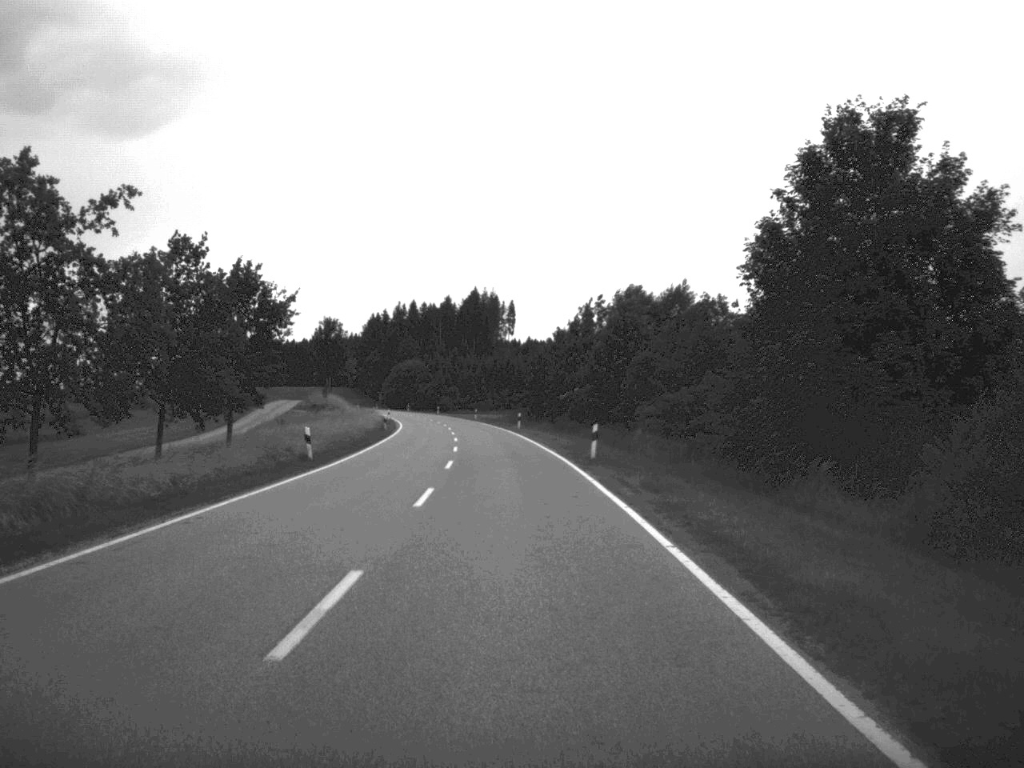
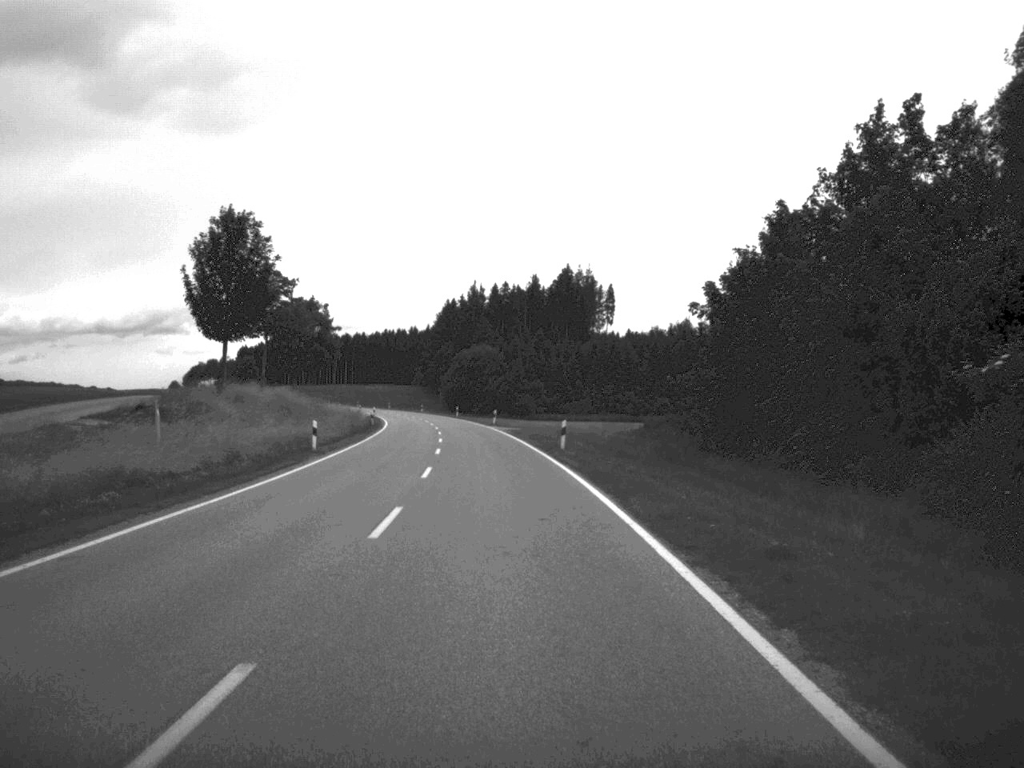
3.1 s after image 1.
(-2.7, +74.3) m; -4°
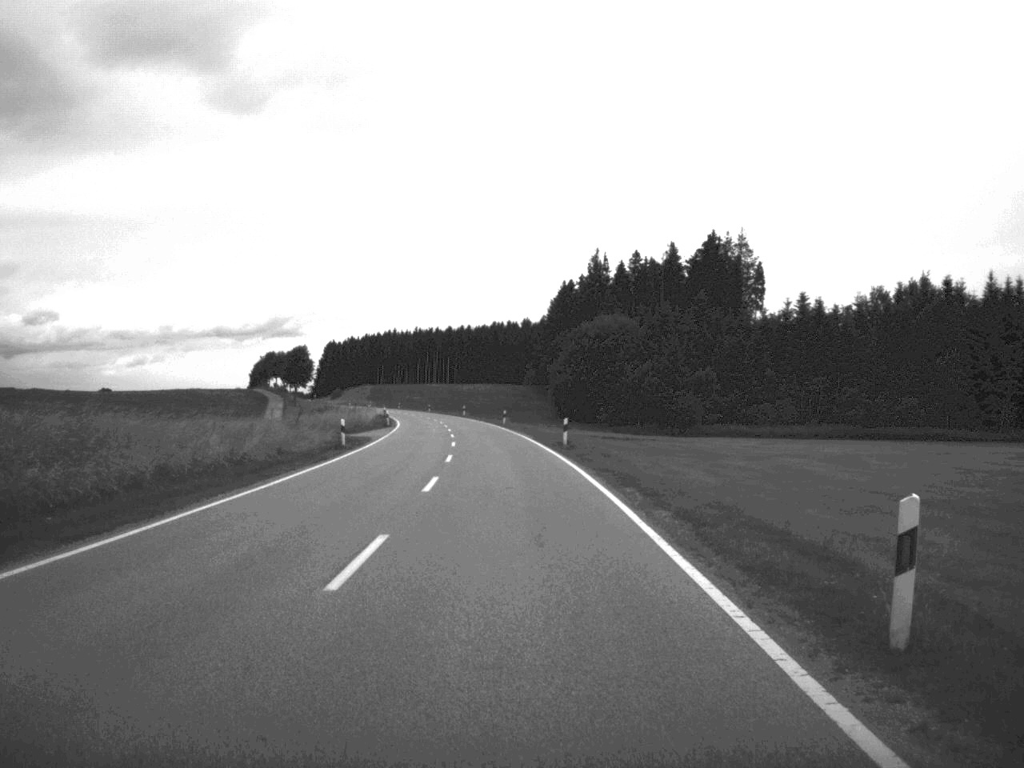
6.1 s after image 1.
(-3.5, +74.2) m; -5°
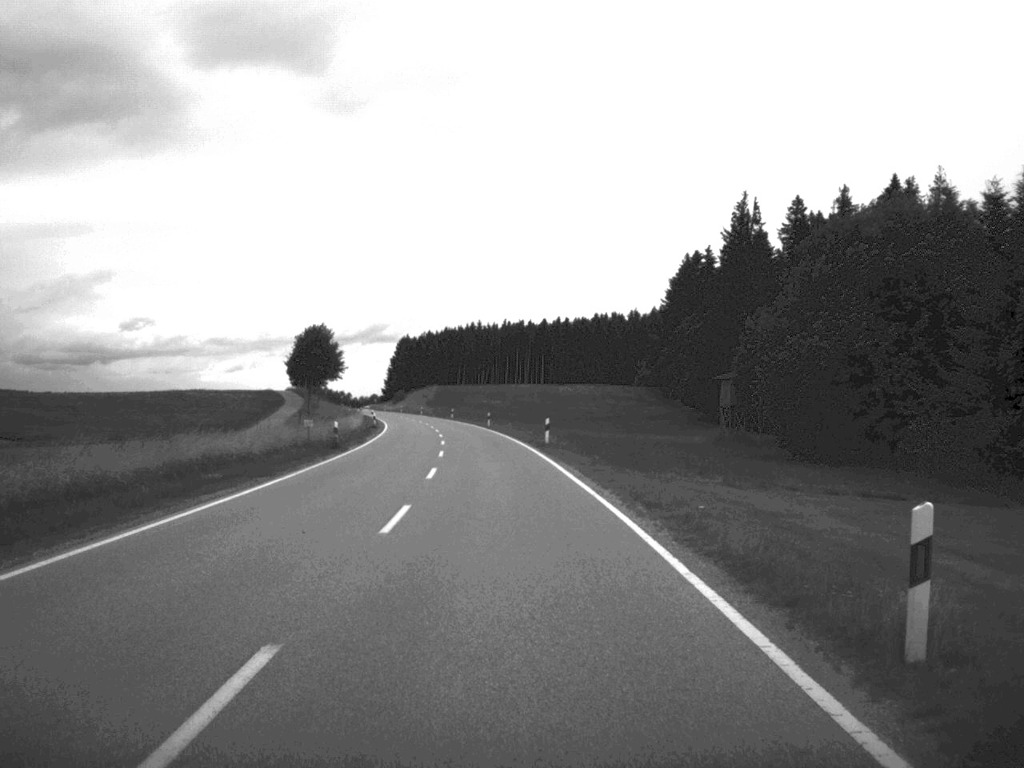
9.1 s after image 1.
(-3.1, +76.5) m; -5°
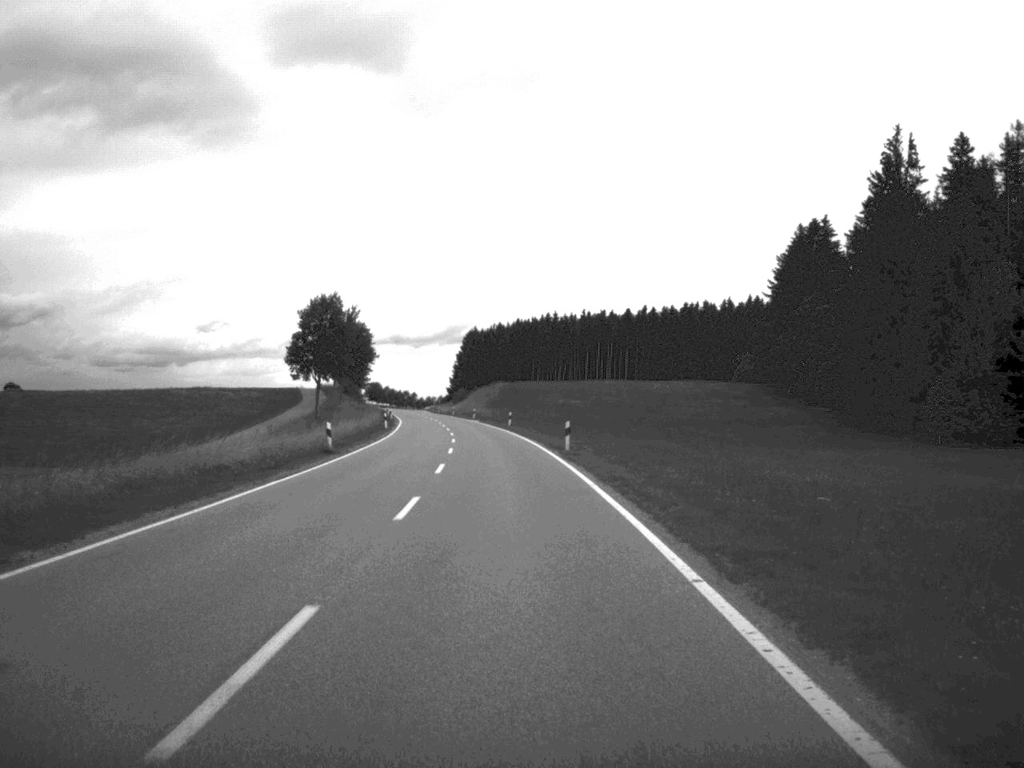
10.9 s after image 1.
(-1.3, +45.2) m; -4°
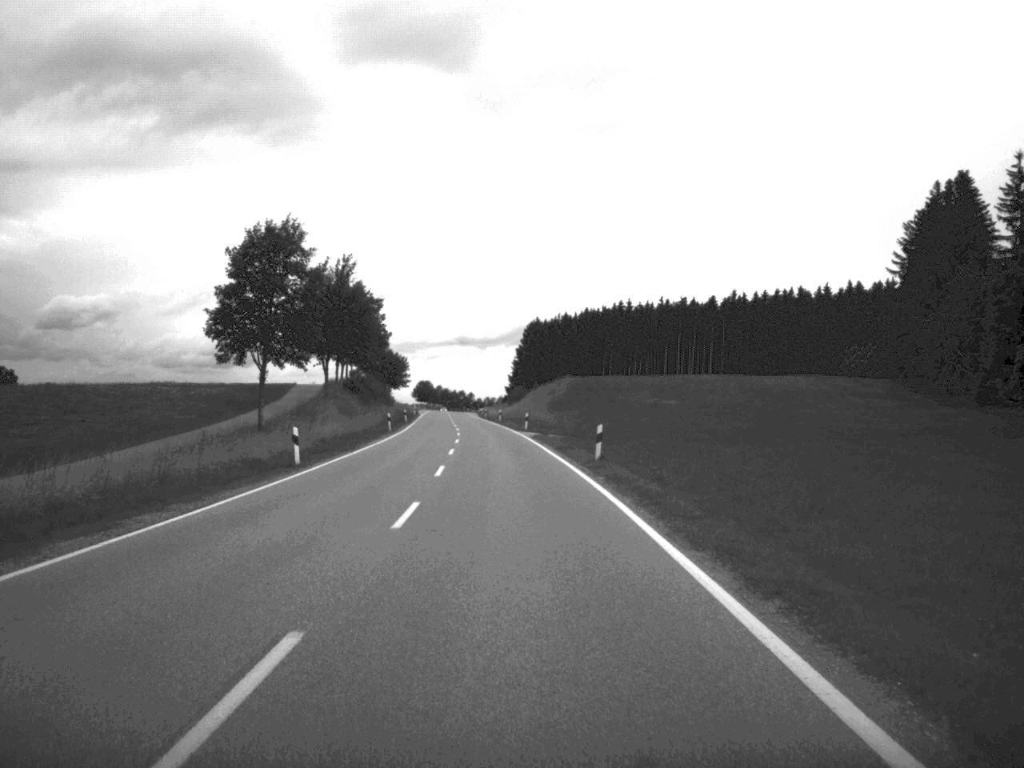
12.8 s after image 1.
(-1.2, +47.6) m; -3°
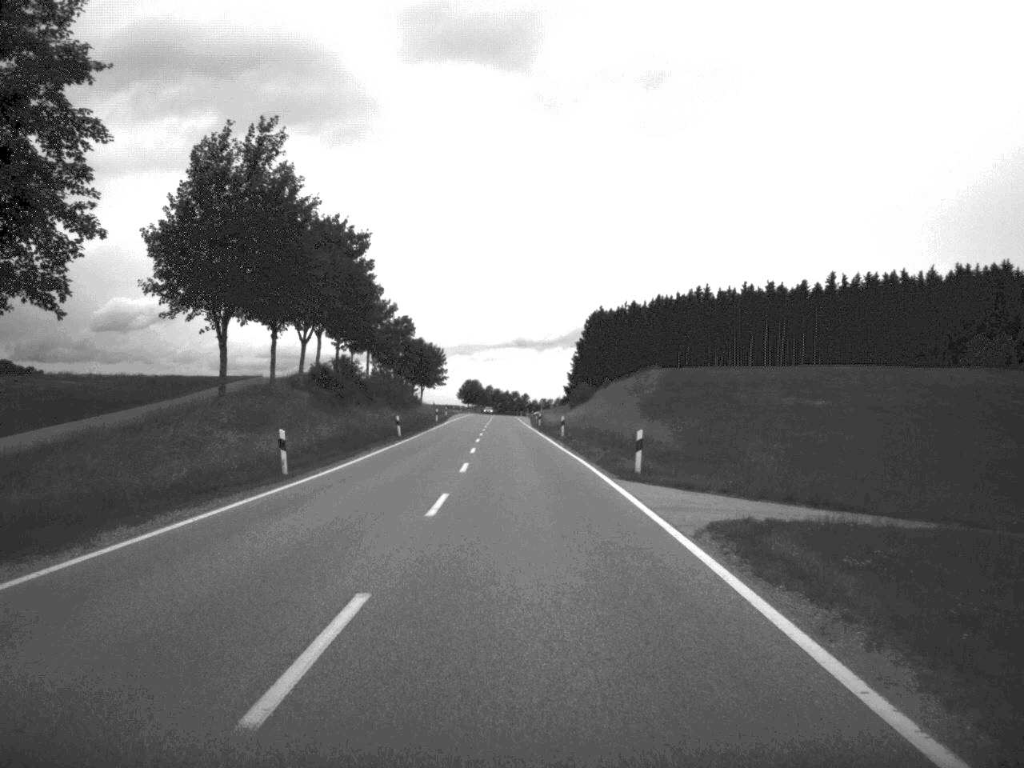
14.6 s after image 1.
(-1.2, +44.9) m; -3°
